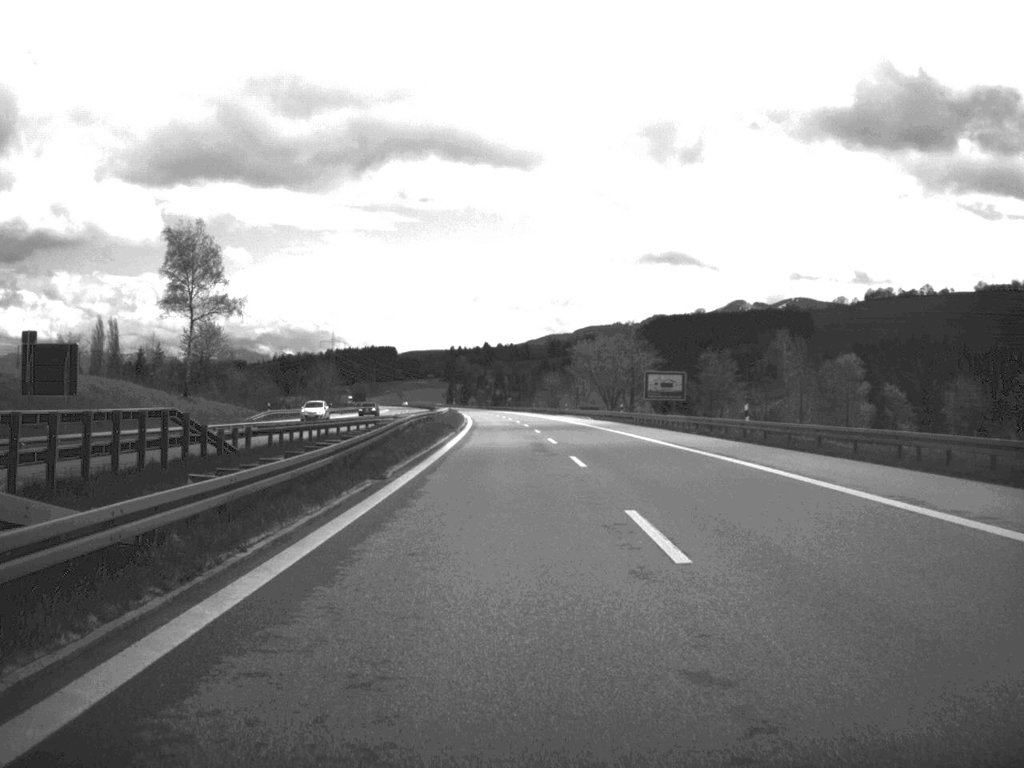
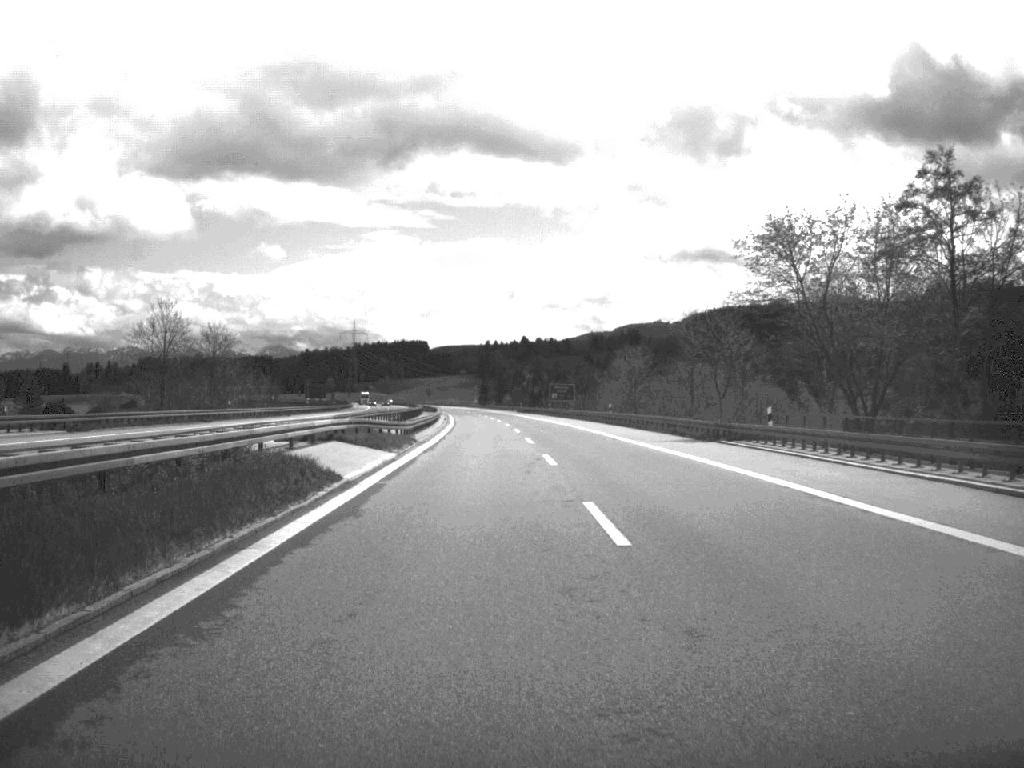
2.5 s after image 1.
(-2.1, +104.4) m; -2°
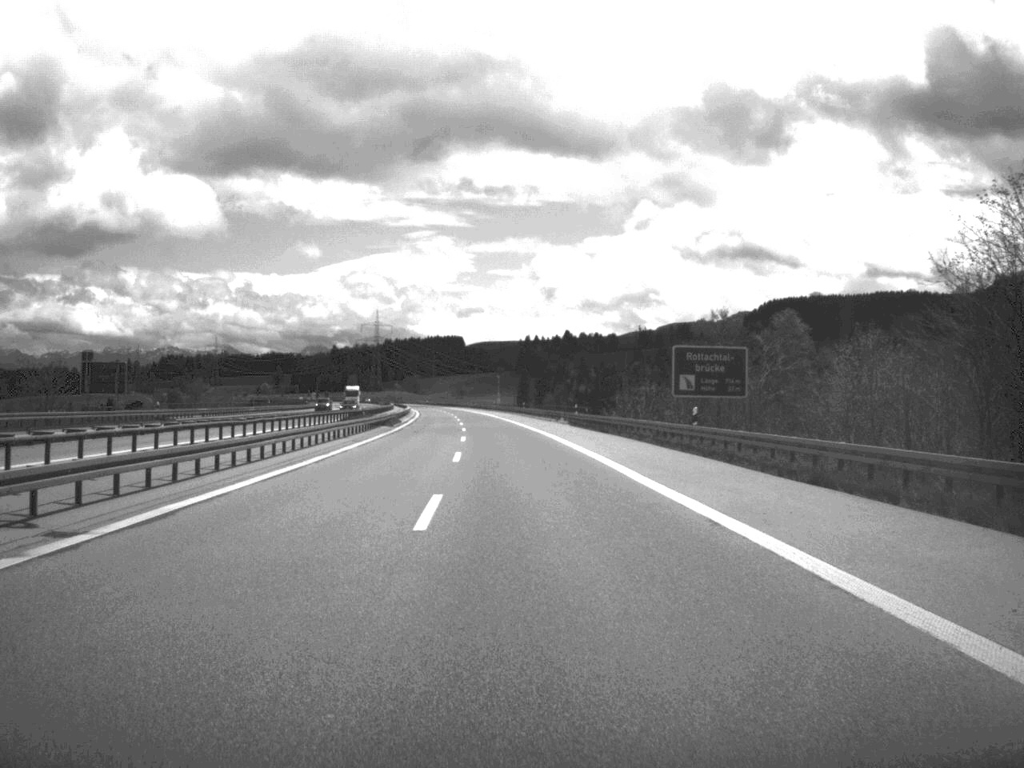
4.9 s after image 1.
(-1.4, +104.1) m; -2°
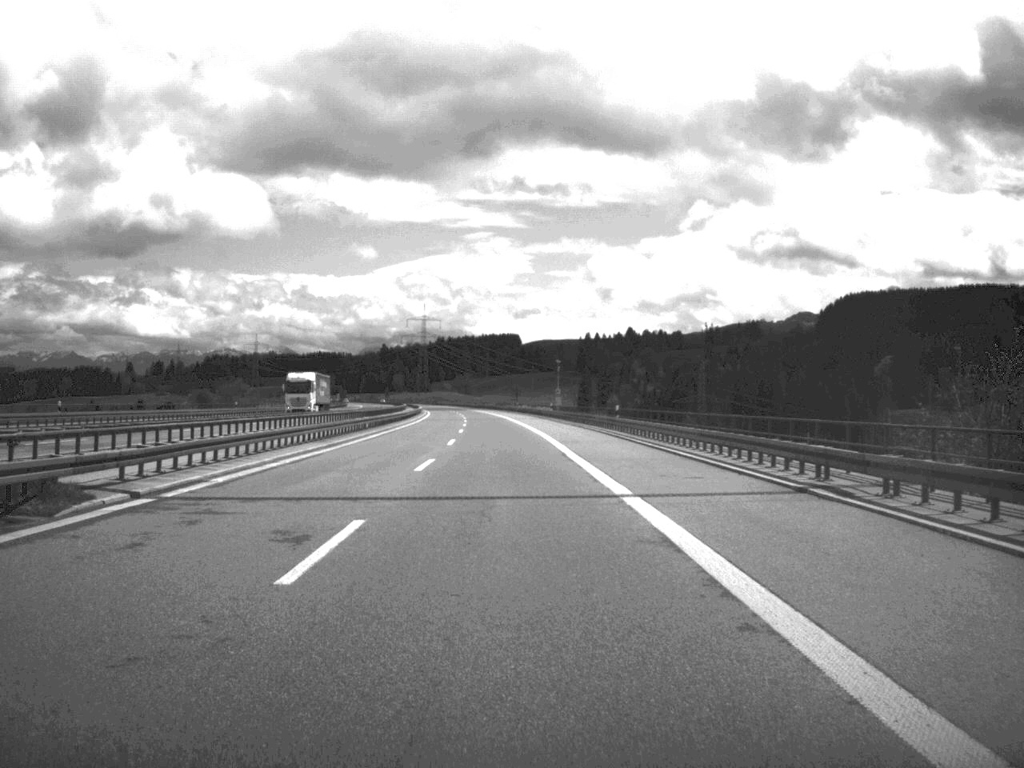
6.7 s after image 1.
(-1.8, +75.2) m; -3°
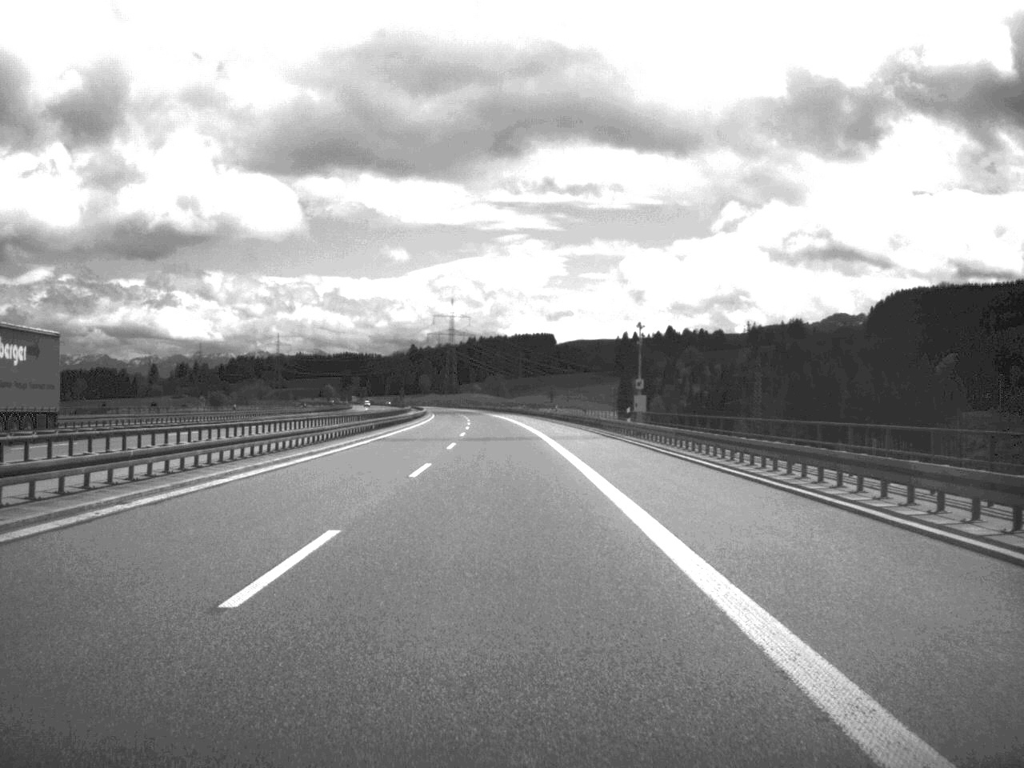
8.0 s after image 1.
(-0.8, +54.4) m; -2°
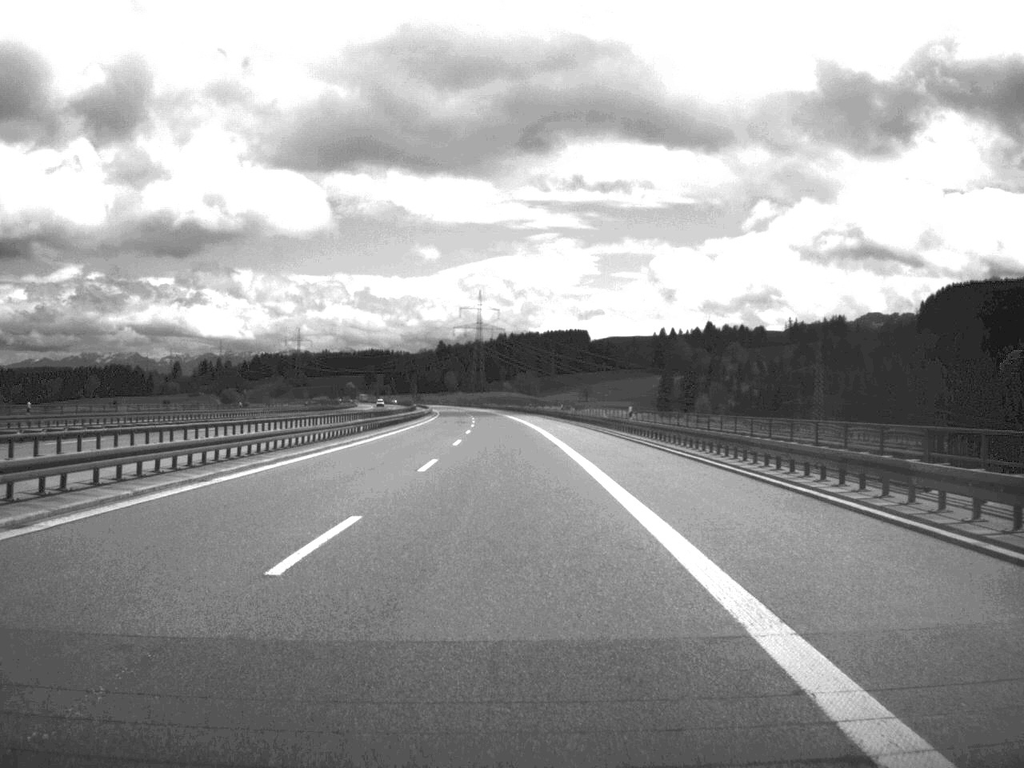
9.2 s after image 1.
(-0.6, +51.1) m; -2°
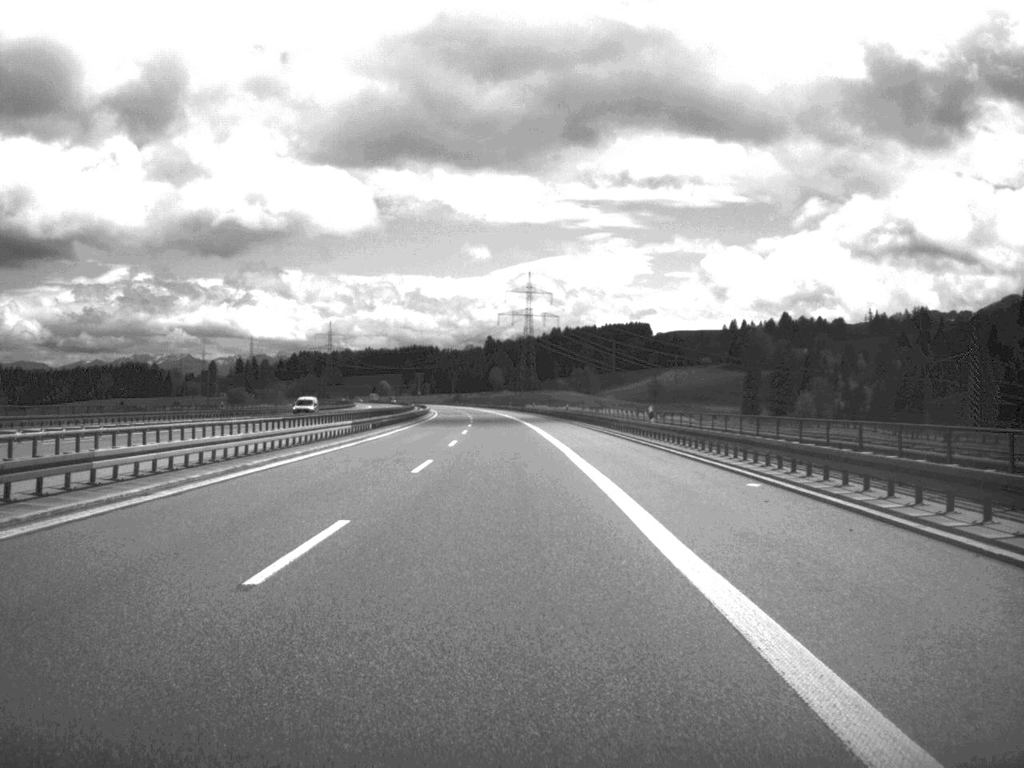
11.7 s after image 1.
(-2.2, +106.7) m; -3°
